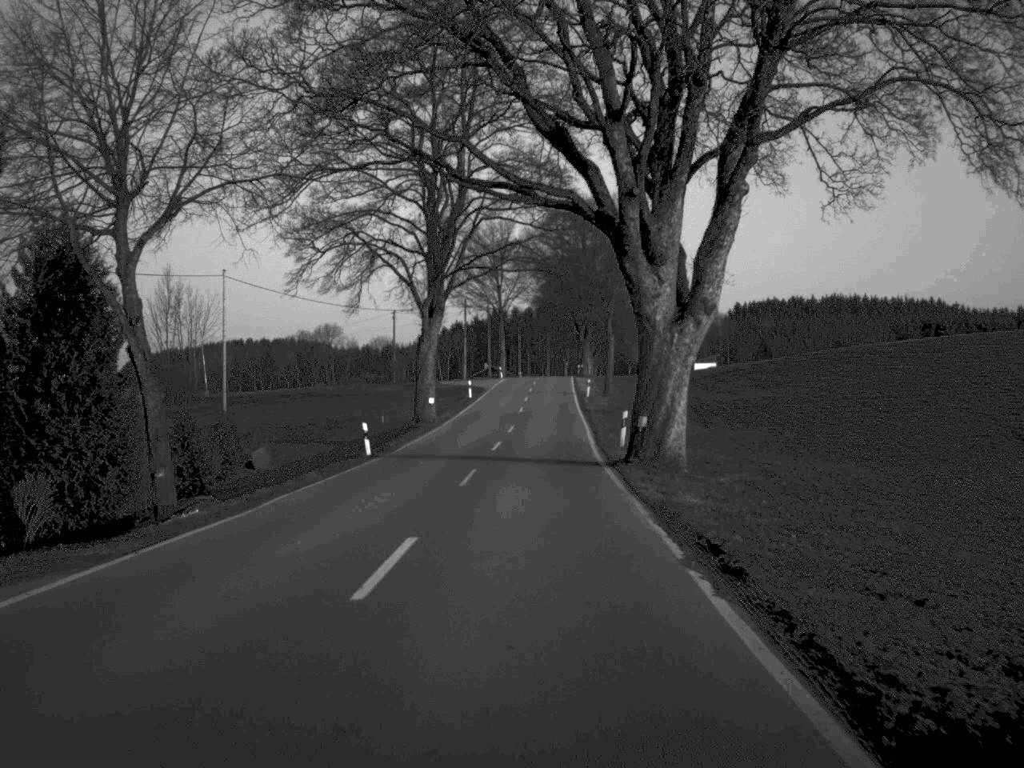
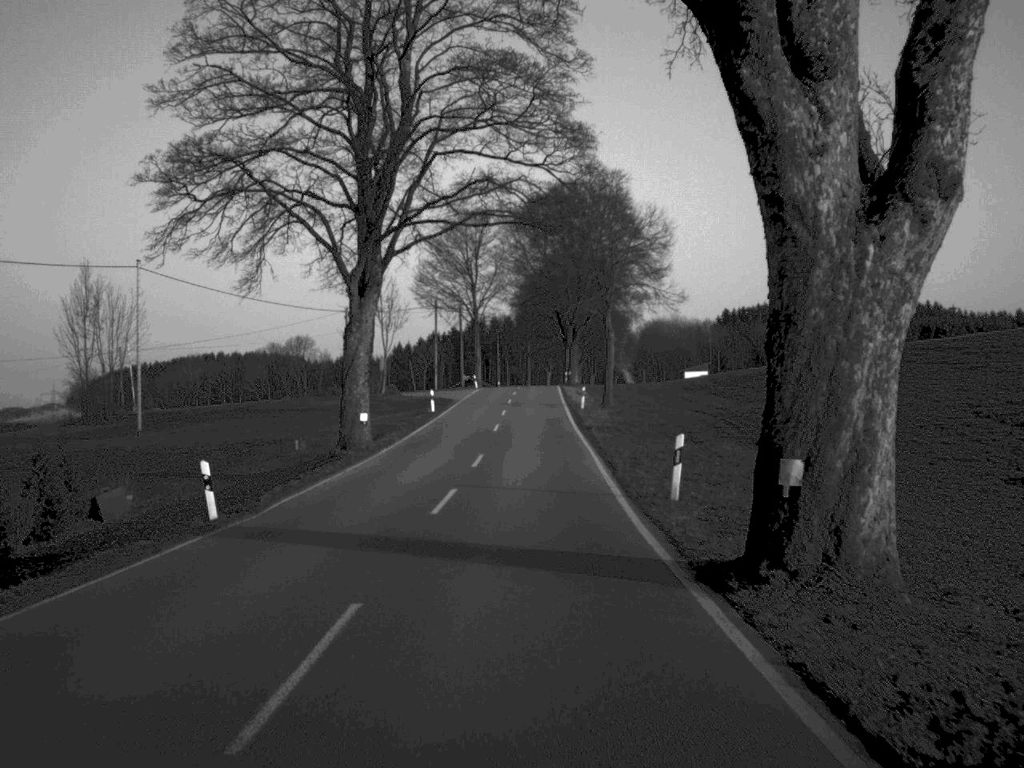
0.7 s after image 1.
(+0.1, +15.8) m; +1°
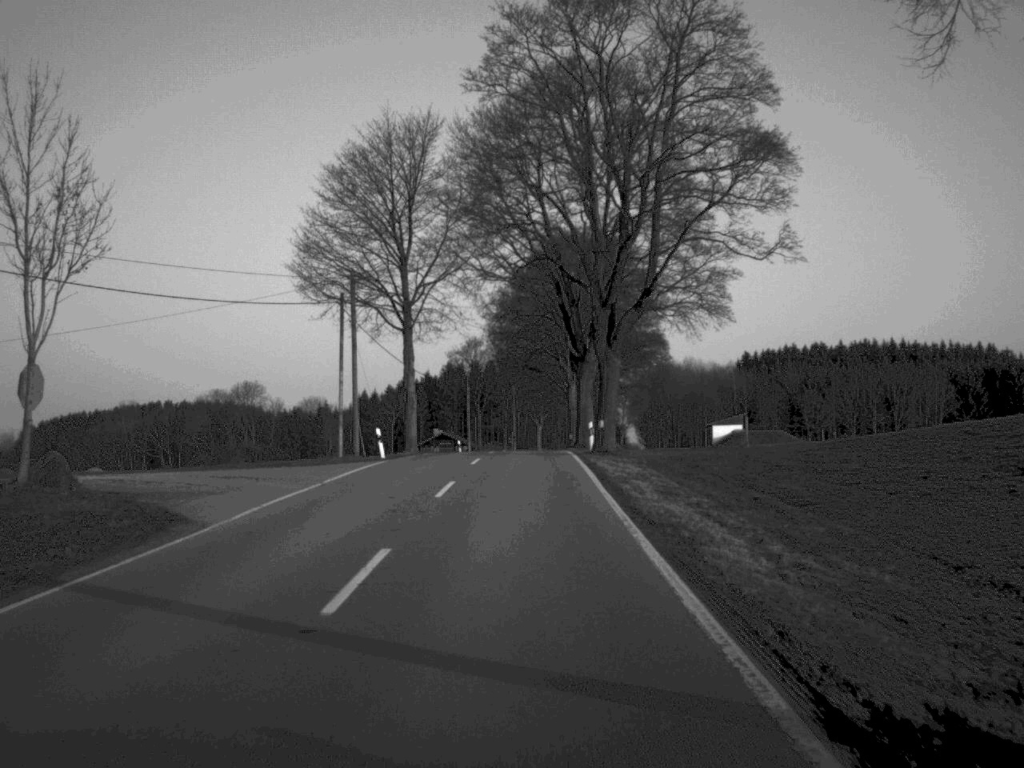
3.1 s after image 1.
(+0.5, +55.0) m; +1°
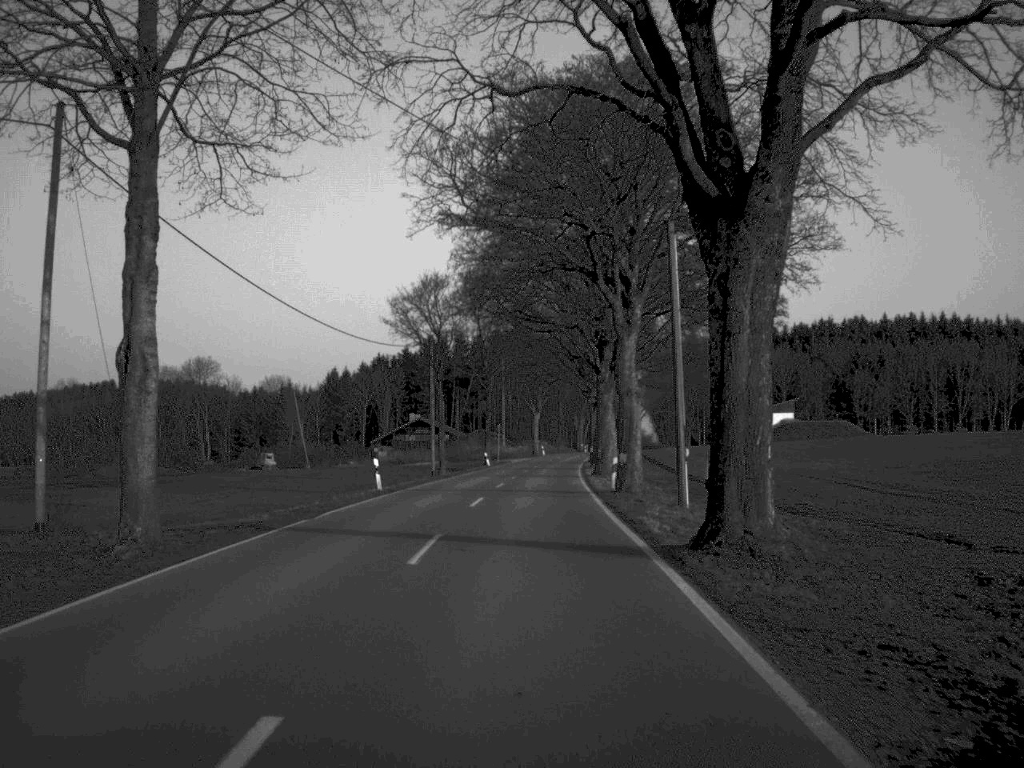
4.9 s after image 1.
(0.0, +42.3) m; 0°
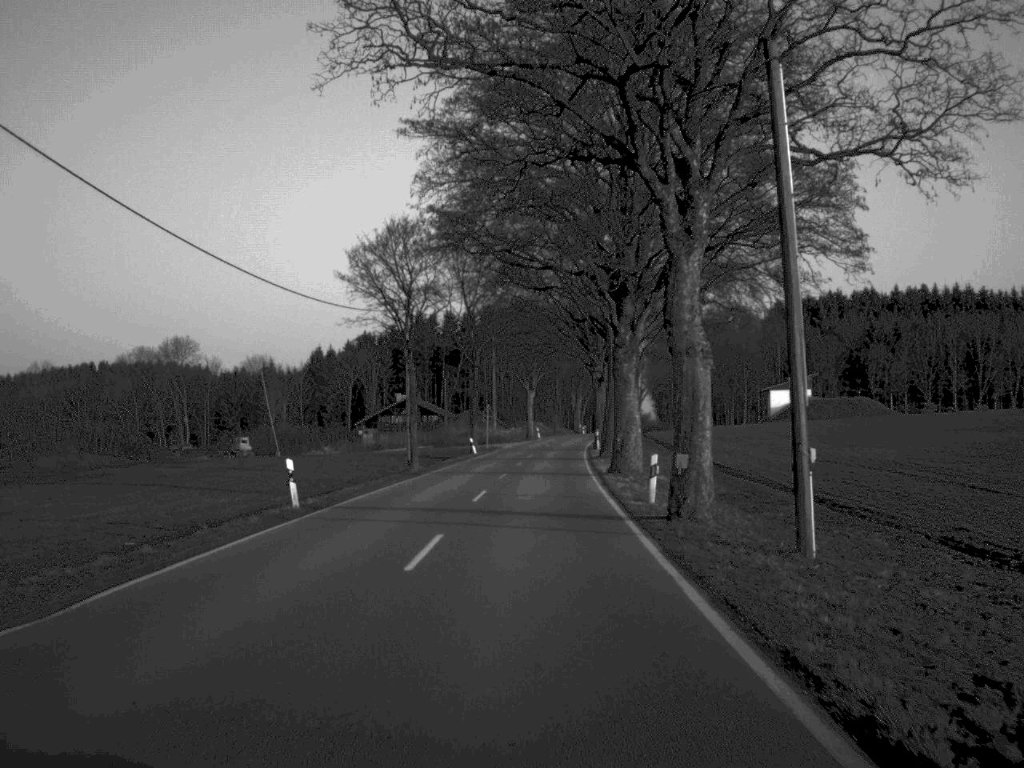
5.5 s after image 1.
(0.0, +13.0) m; 0°
